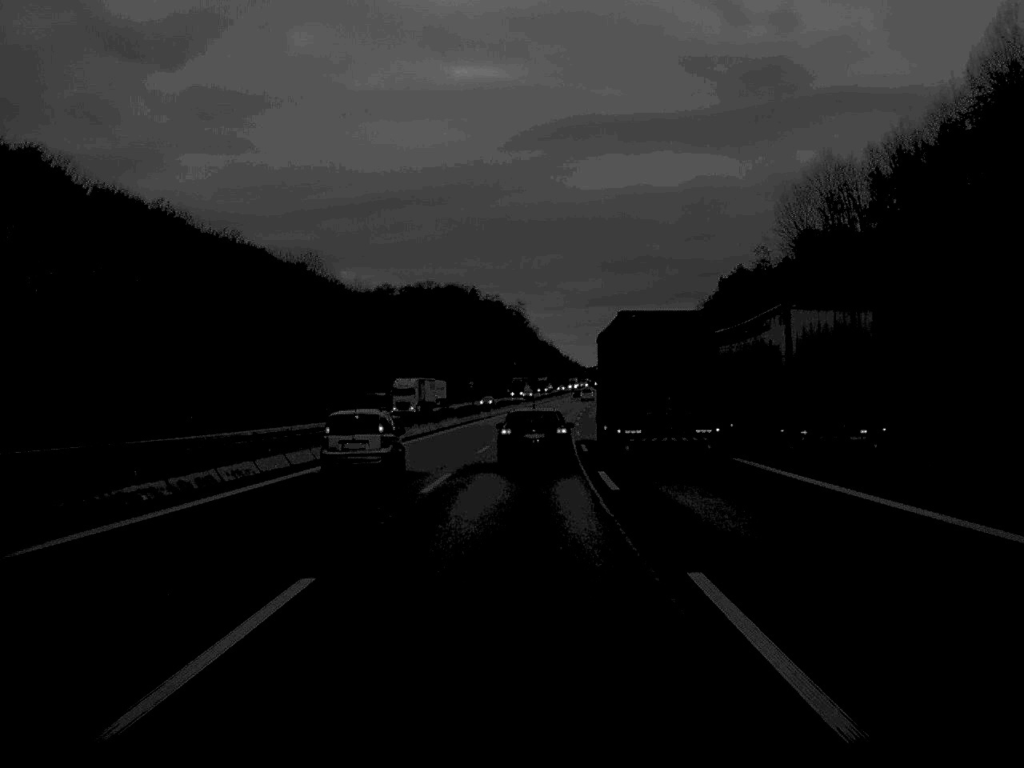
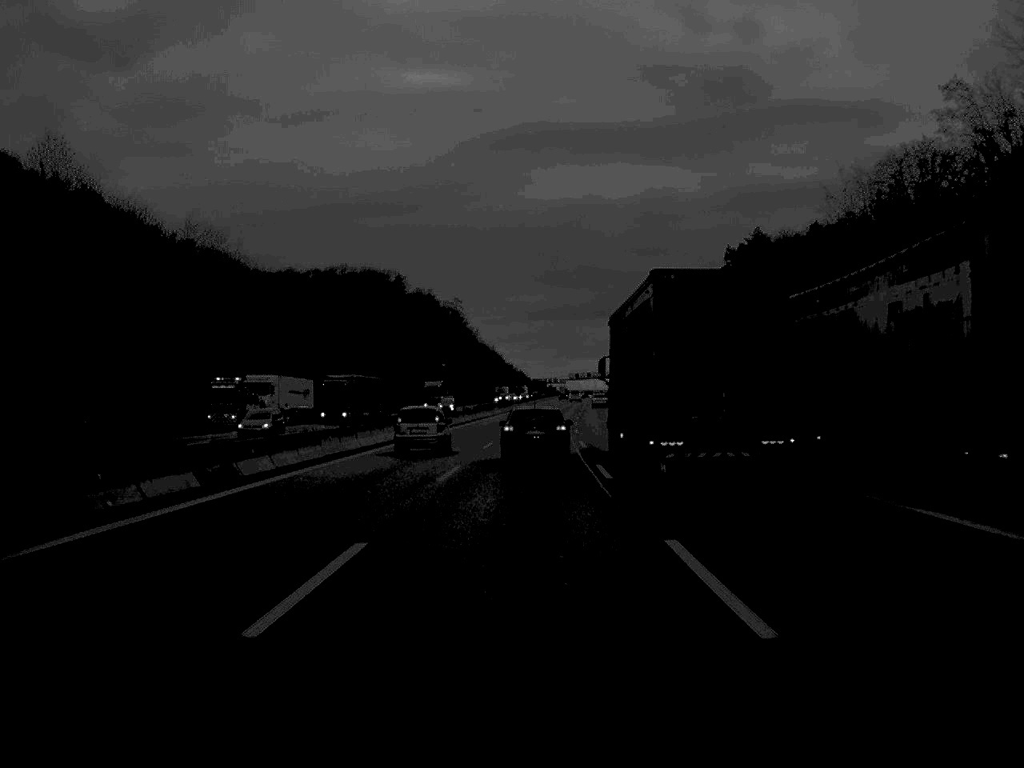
(+1.8, +85.8) m; +3°
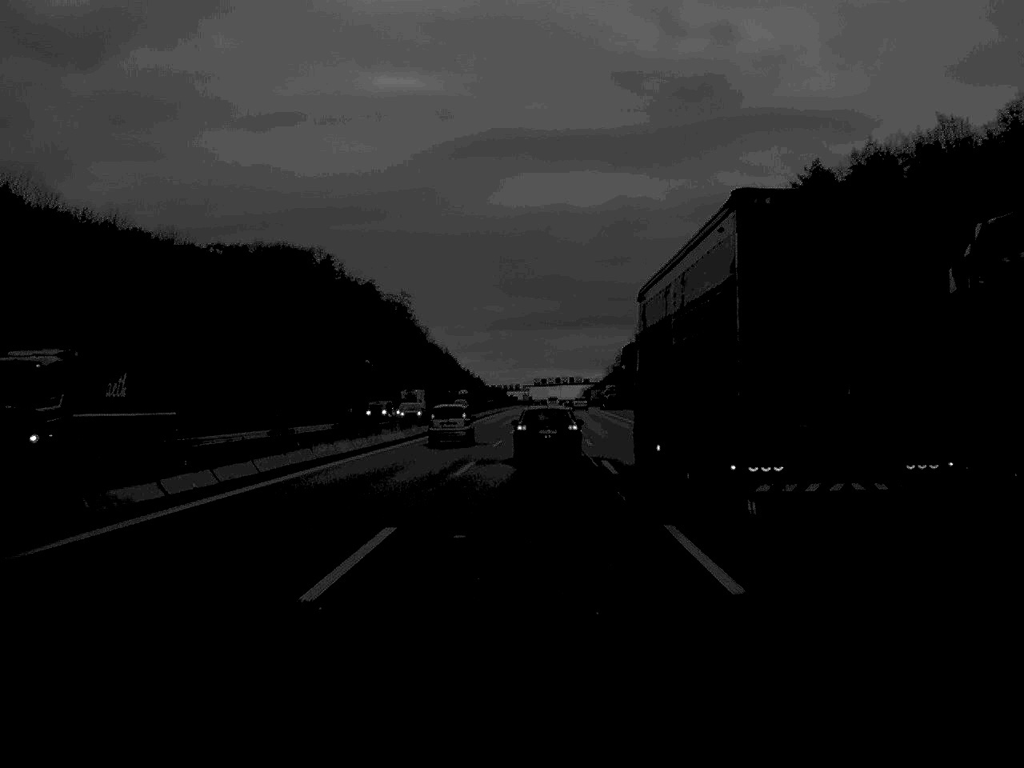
(+1.0, +69.3) m; +2°
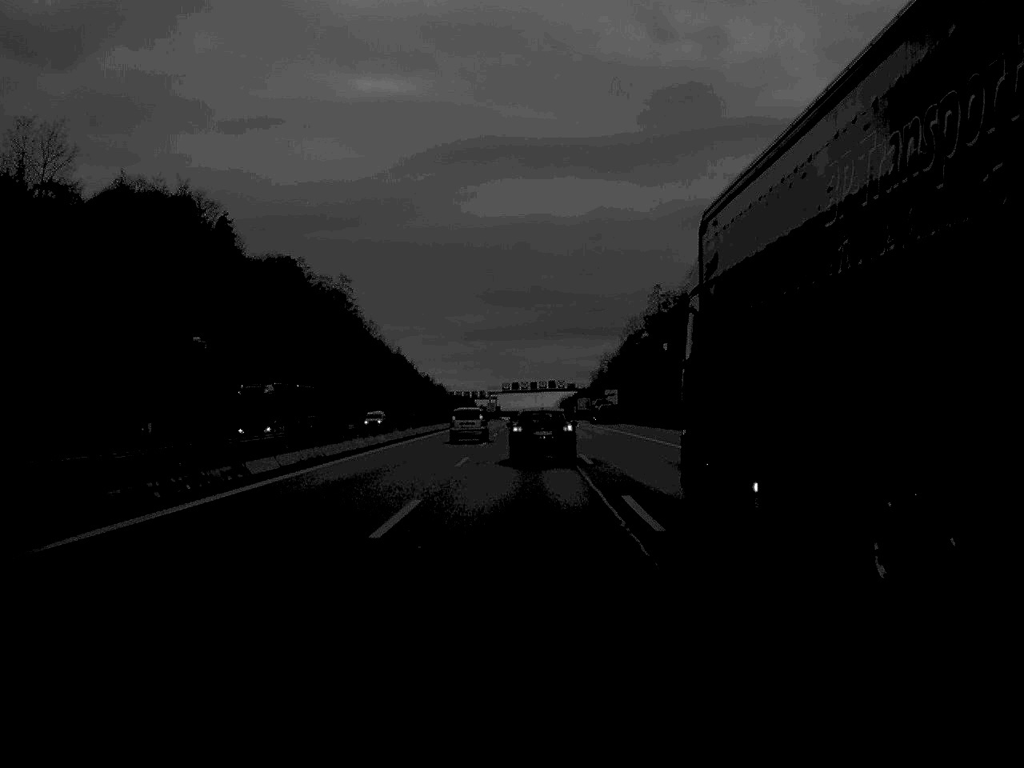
(+1.4, +83.7) m; +1°
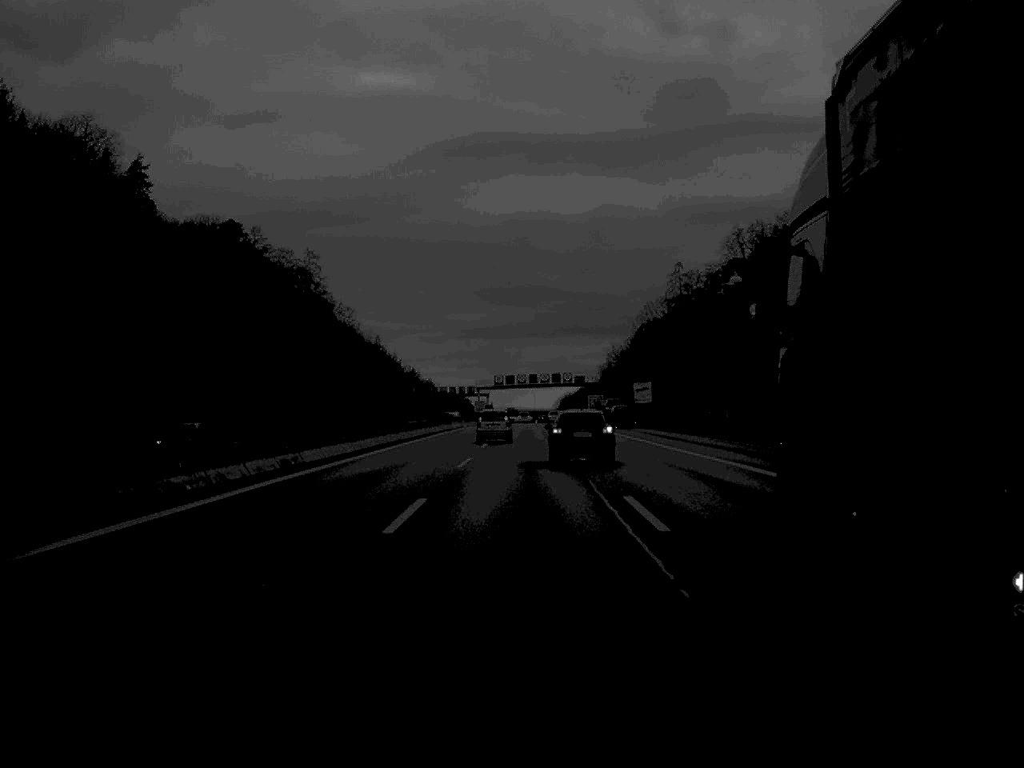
(0.0, +52.7) m; 0°
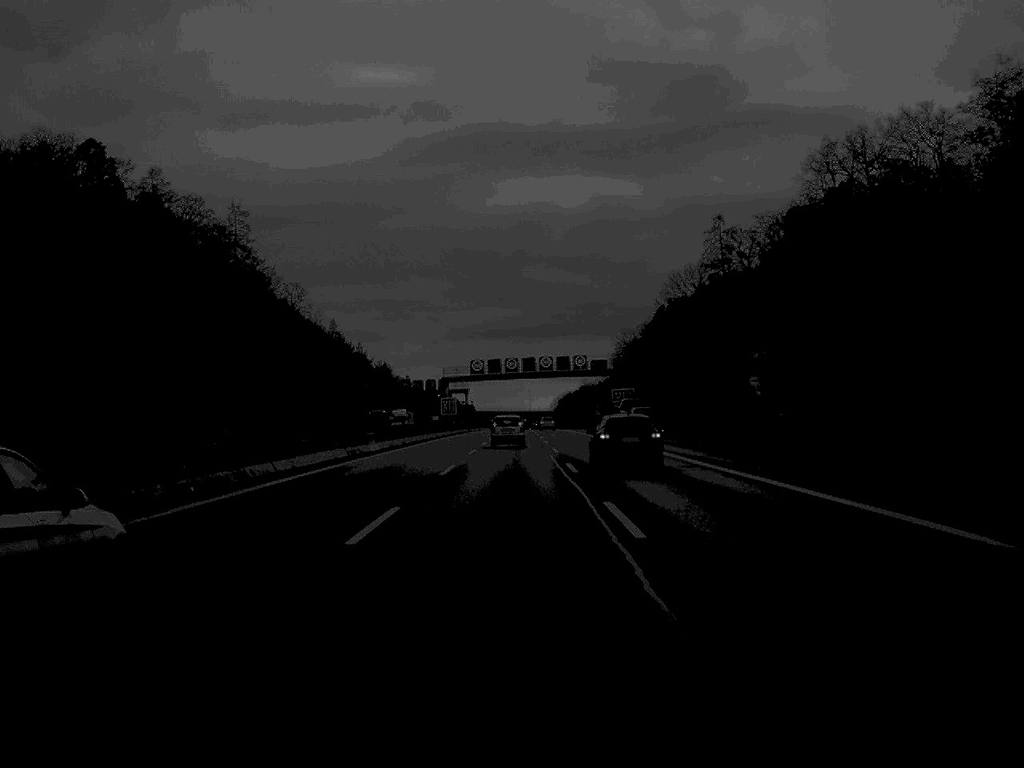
(+0.2, +72.0) m; 0°
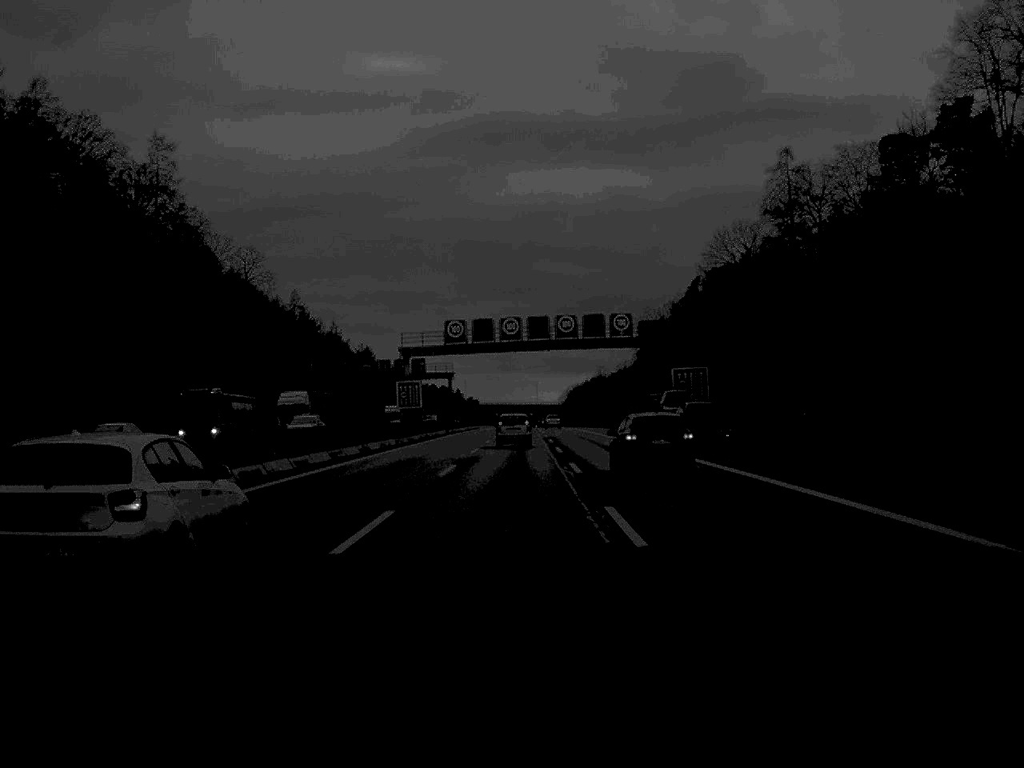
(-0.1, +54.2) m; 0°
